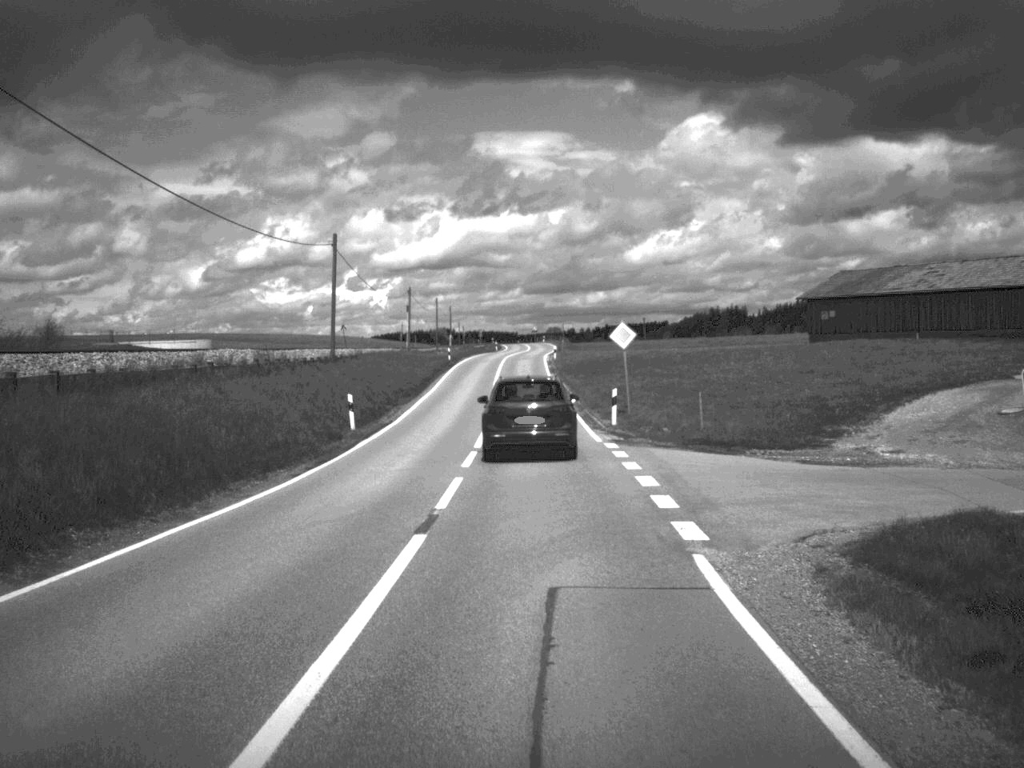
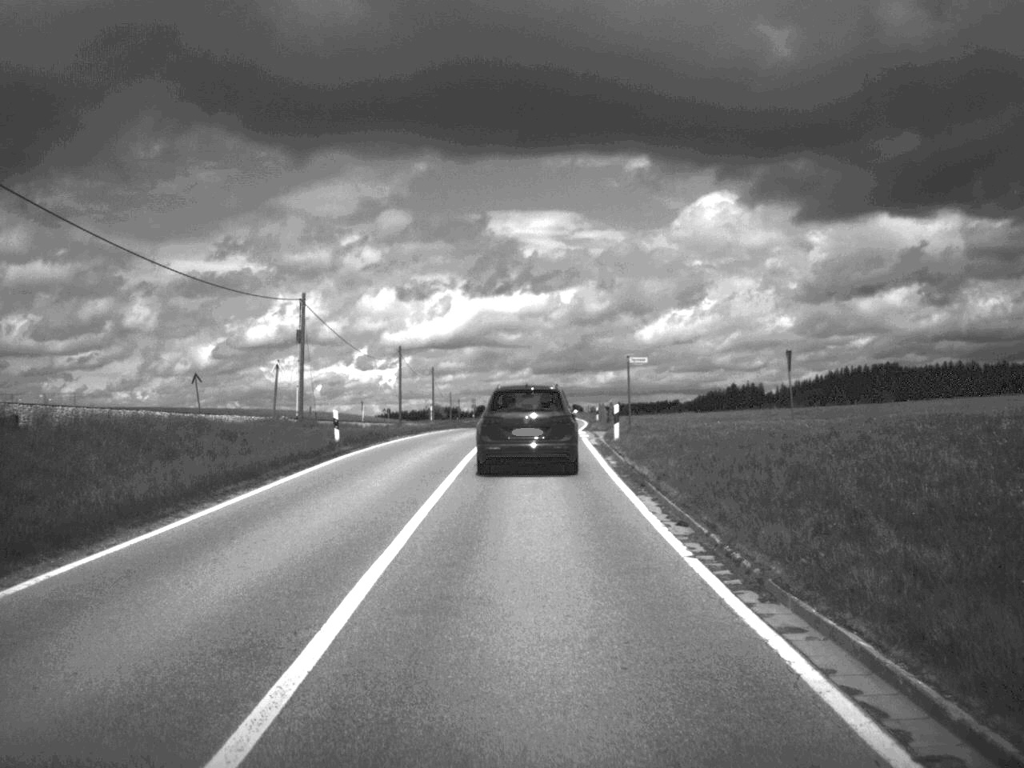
(-0.2, +52.4) m; 0°
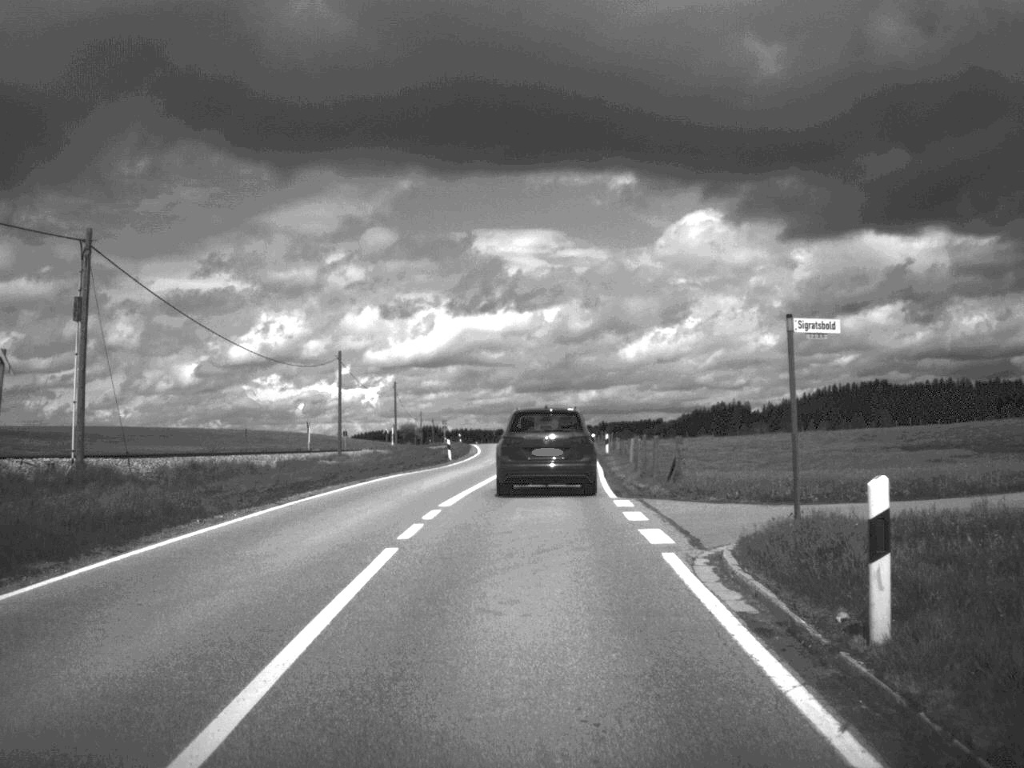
(+0.1, +24.5) m; +1°
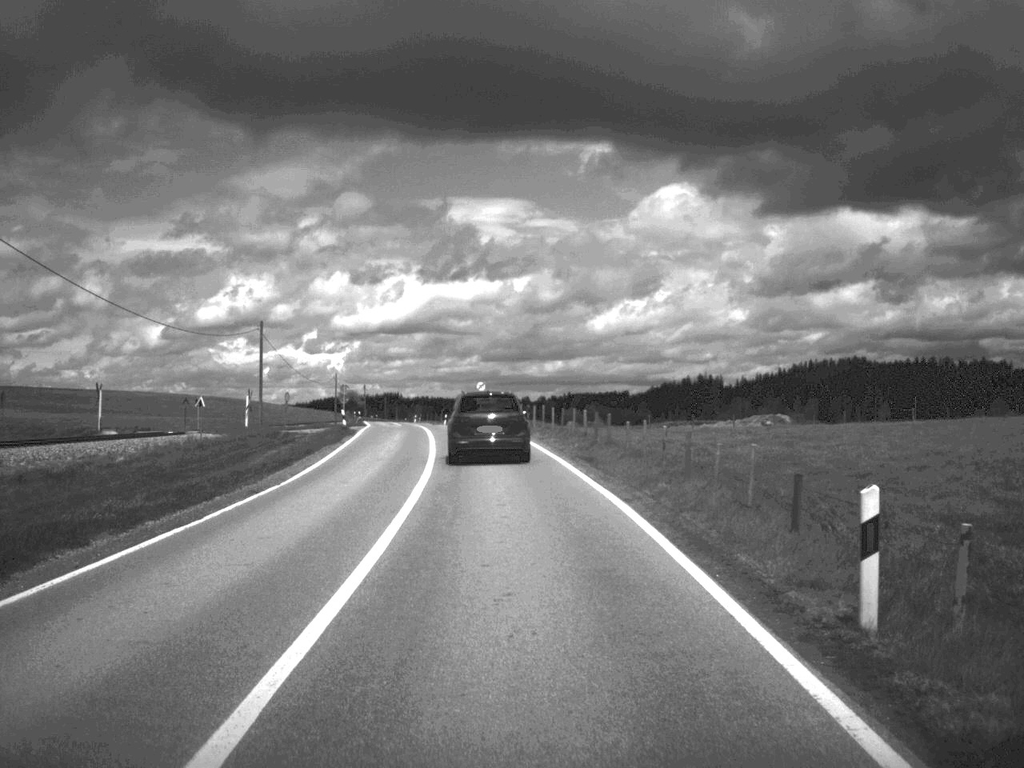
(+1.0, +48.5) m; +1°
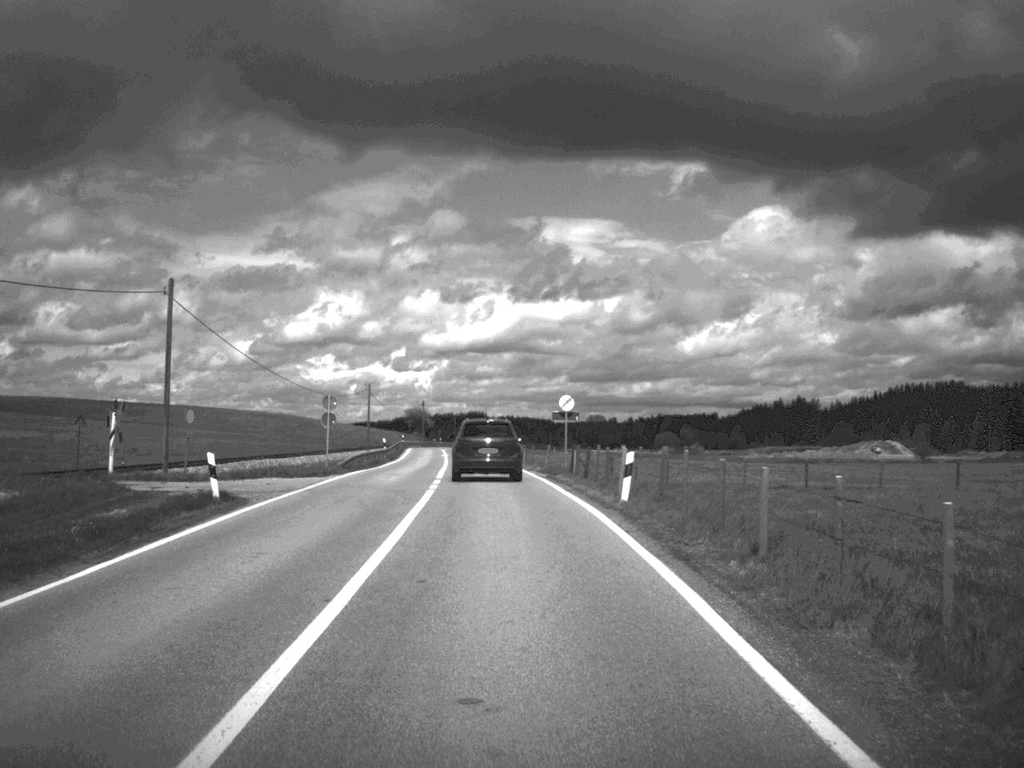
(-1.2, +35.6) m; -4°
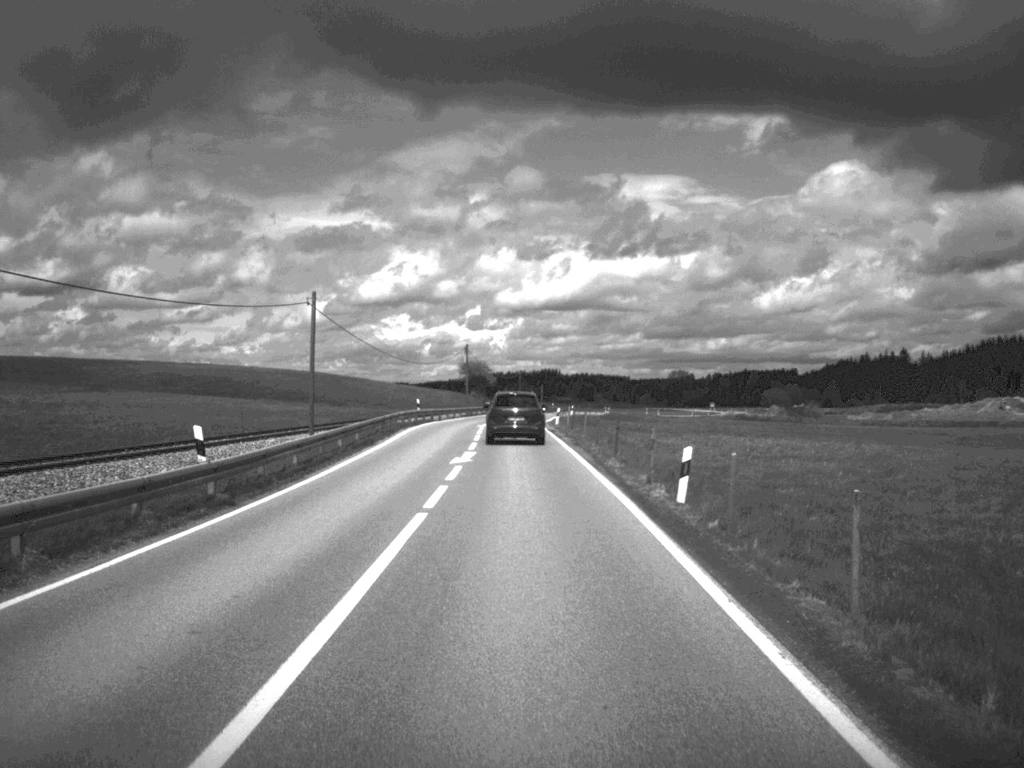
(-2.0, +52.9) m; -3°
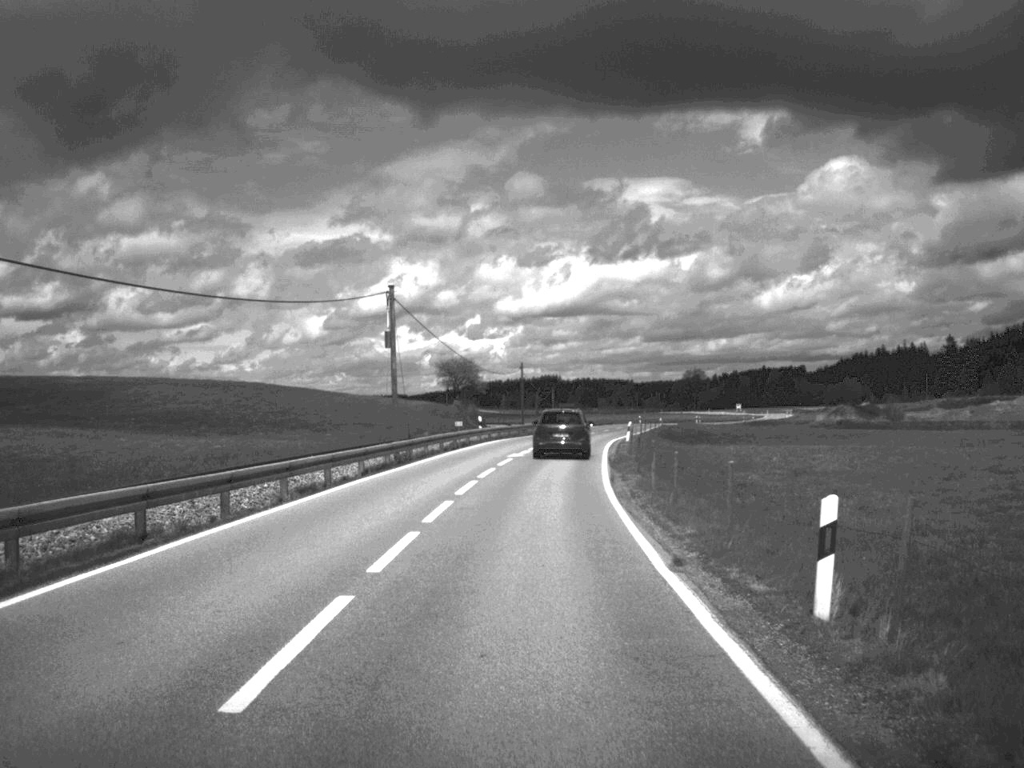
(-0.6, +58.7) m; 0°
